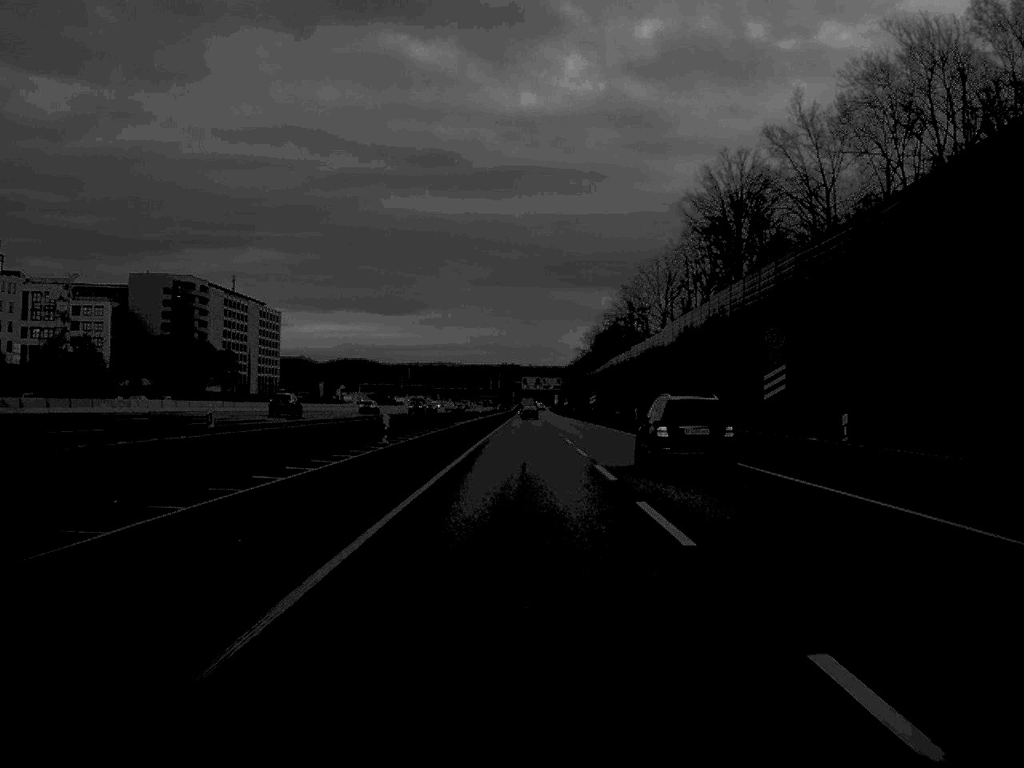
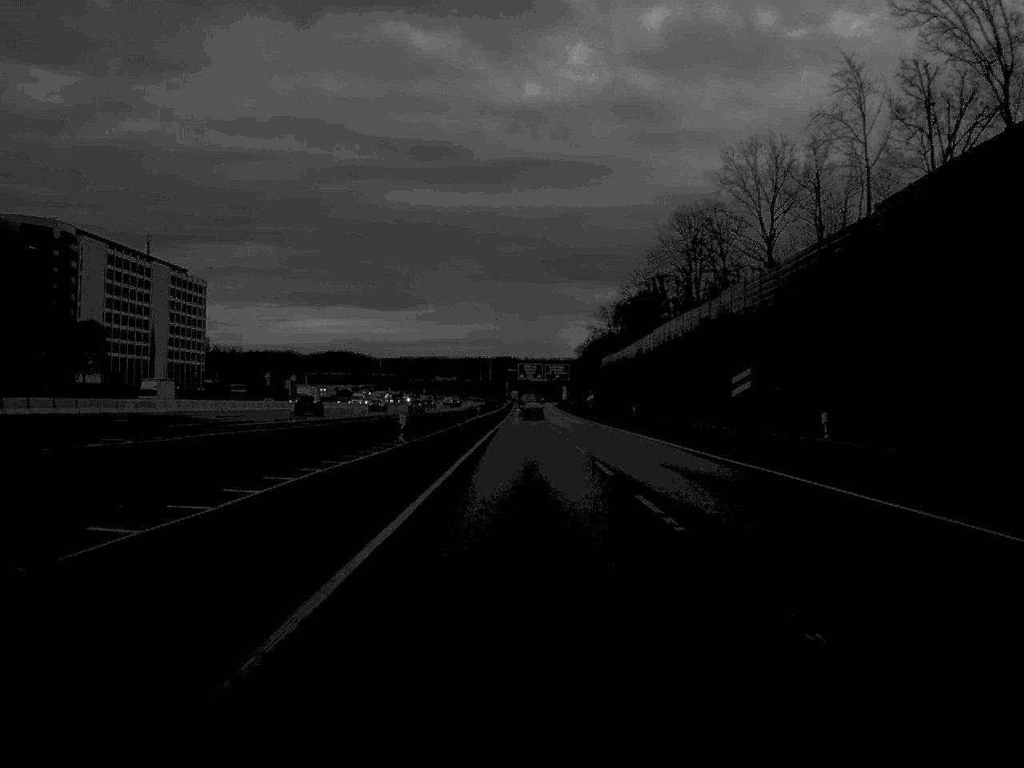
(-0.1, +93.4) m; 0°
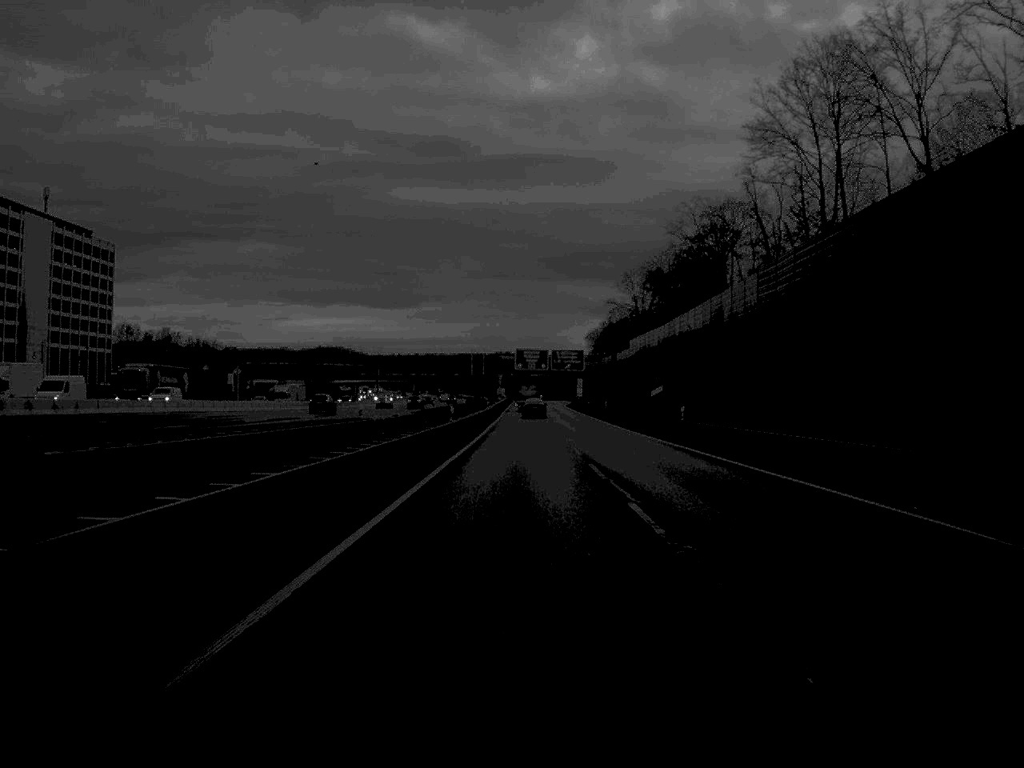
(+0.1, +72.8) m; 0°
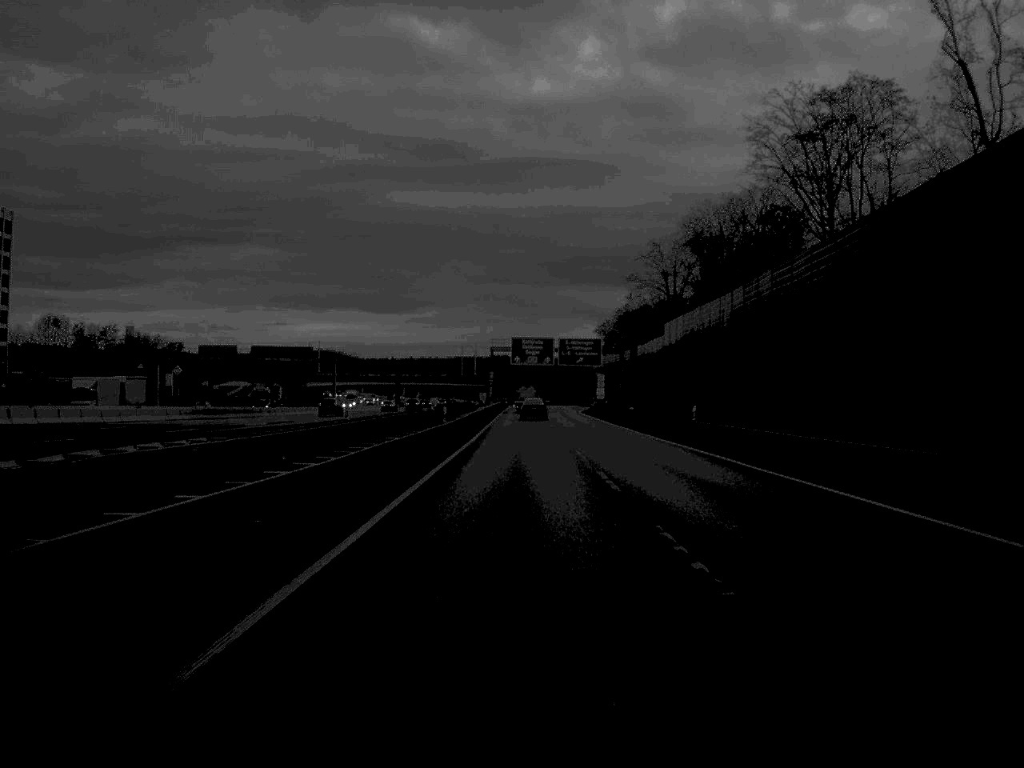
(0.0, +51.2) m; 0°
